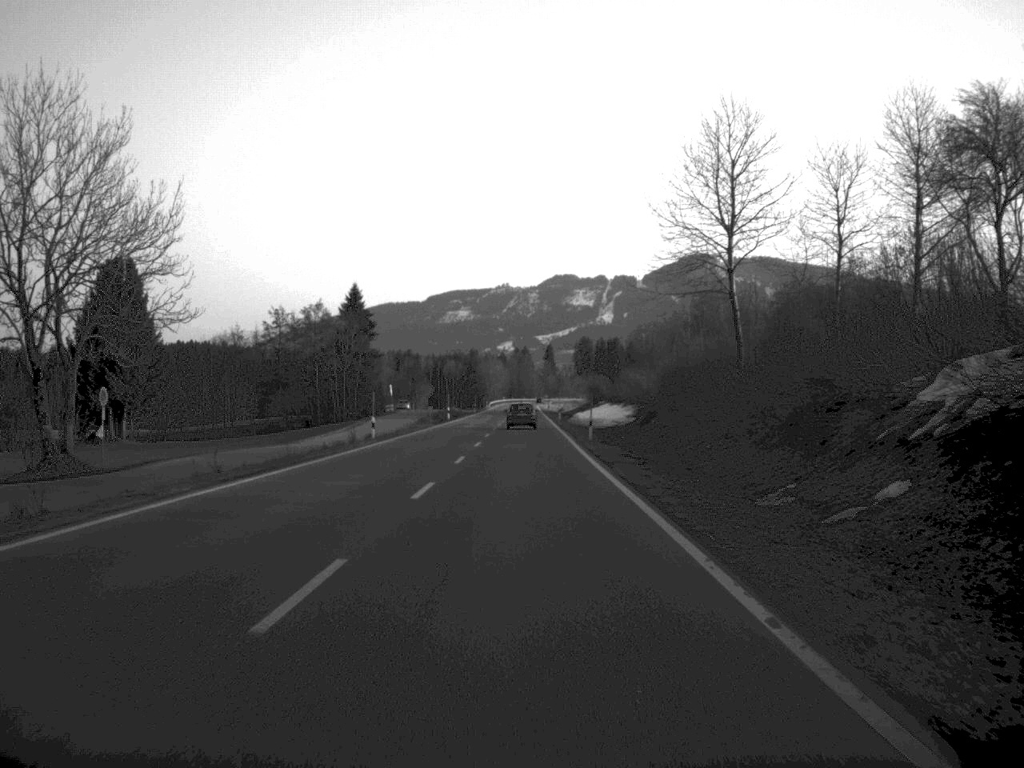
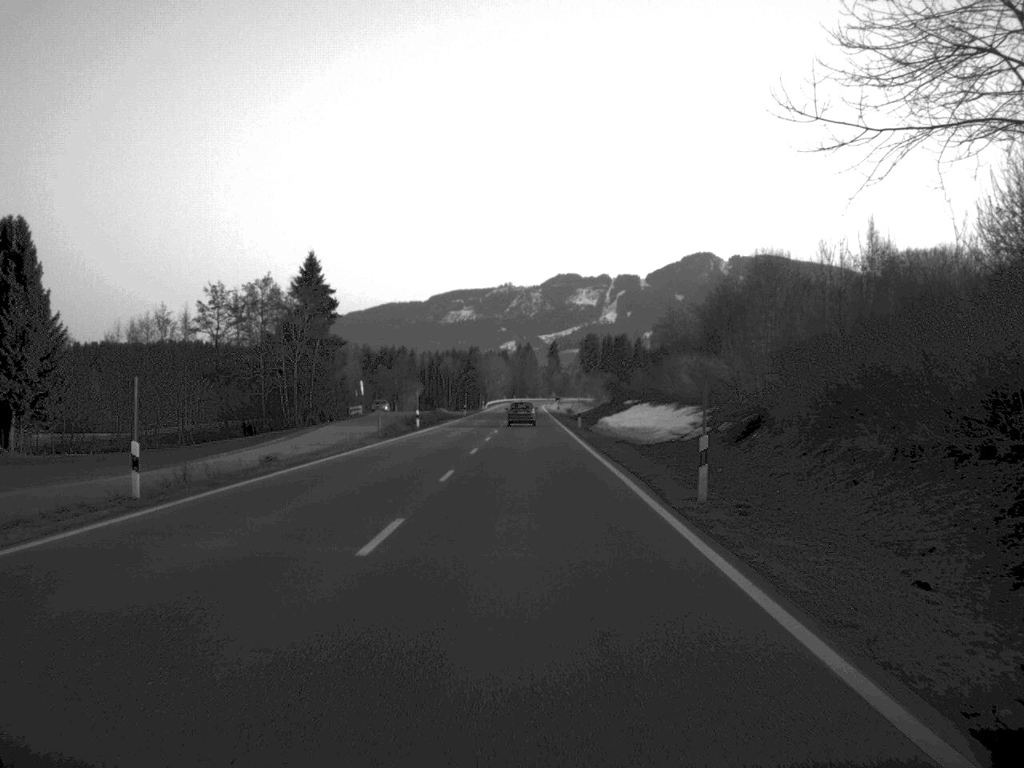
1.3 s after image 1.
(0.0, +31.7) m; 0°
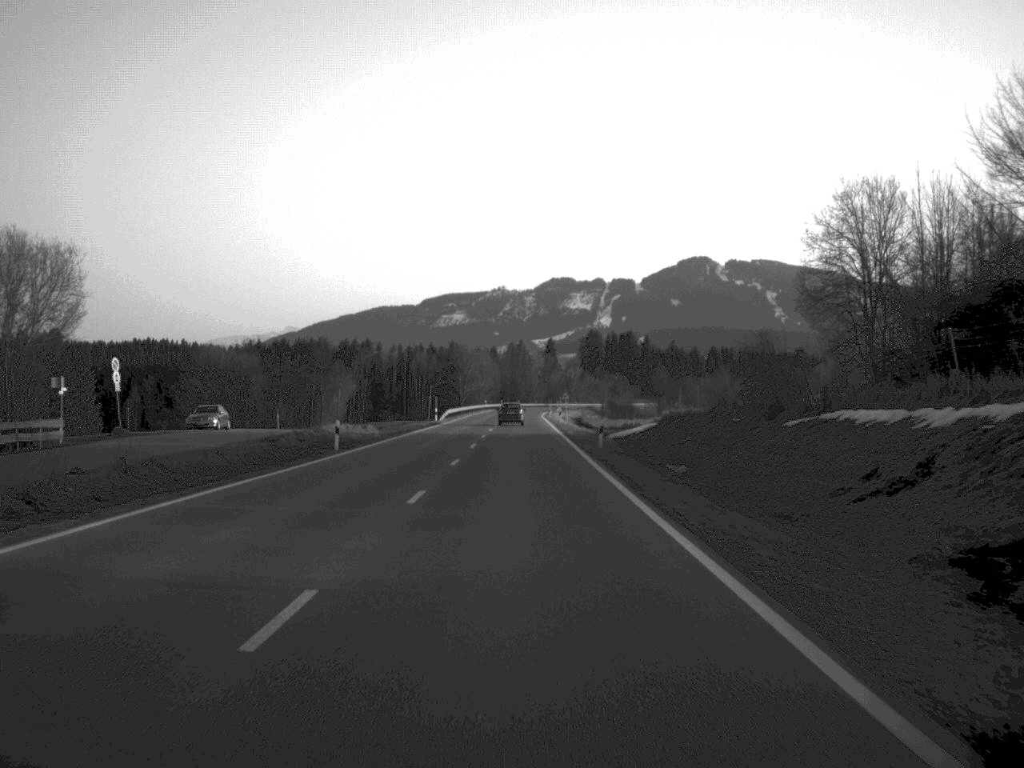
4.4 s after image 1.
(+0.5, +77.3) m; 0°
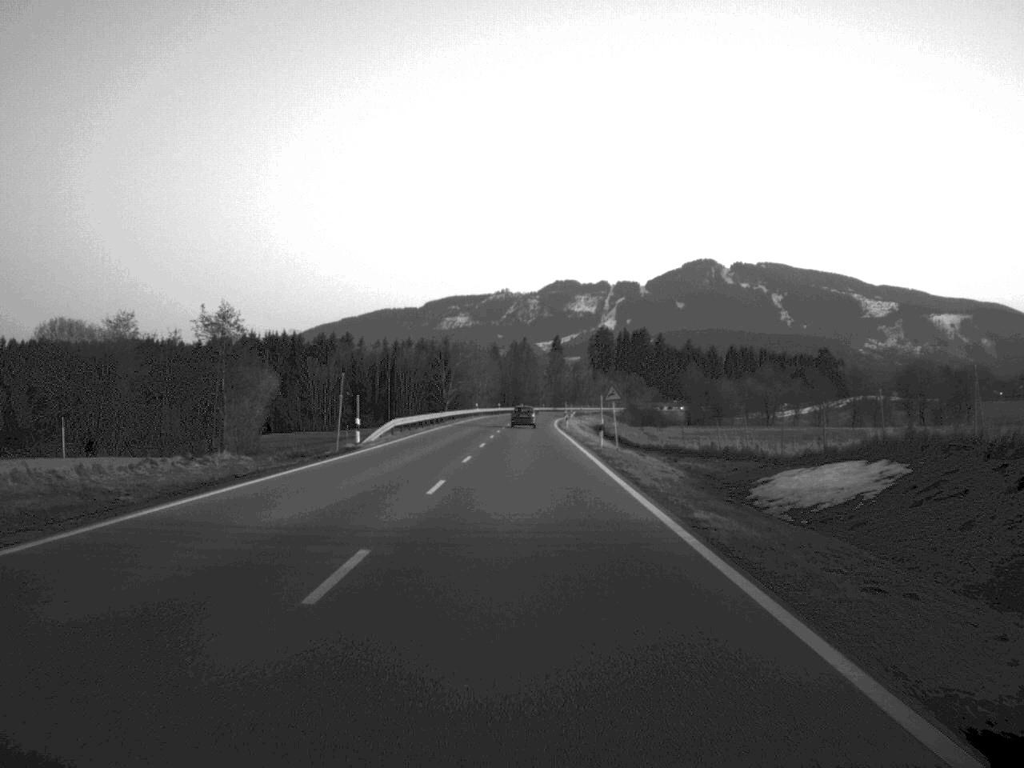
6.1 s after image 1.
(-0.1, +45.3) m; 0°
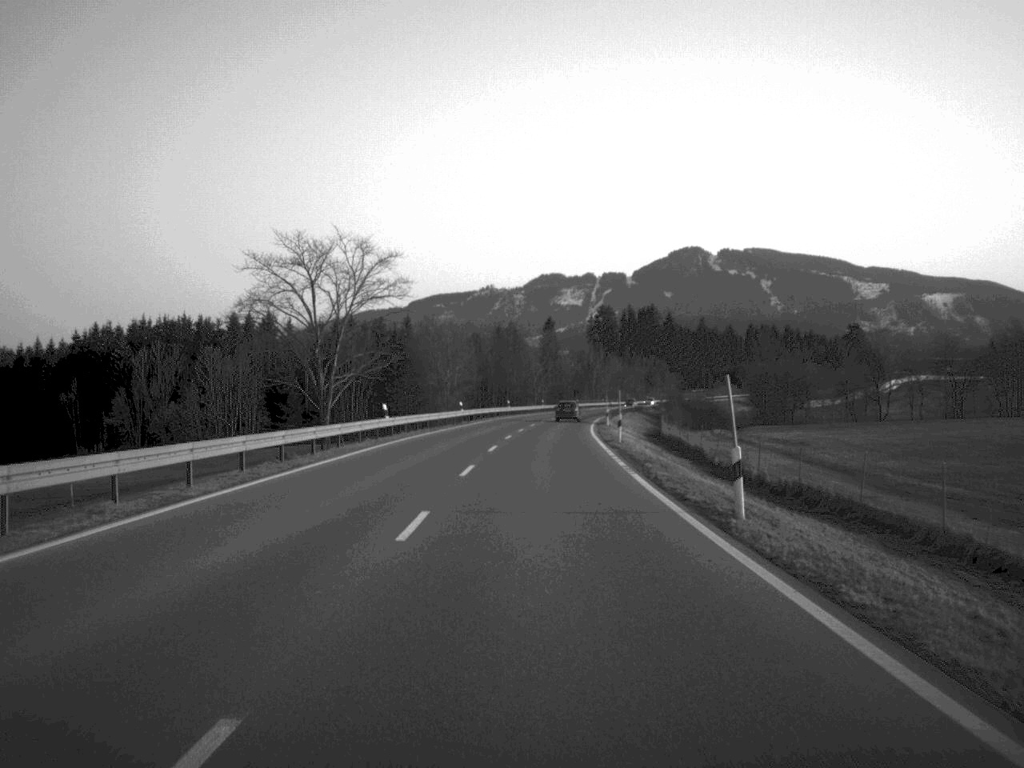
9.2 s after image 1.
(+0.1, +79.4) m; +1°
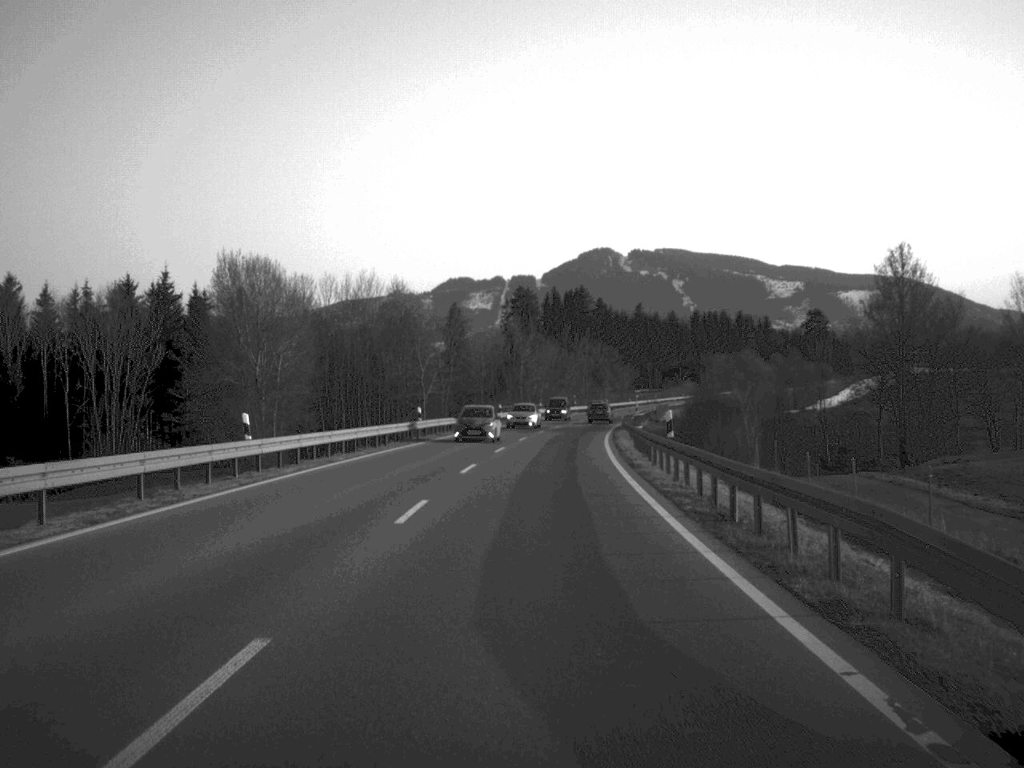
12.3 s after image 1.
(+2.6, +81.7) m; +4°
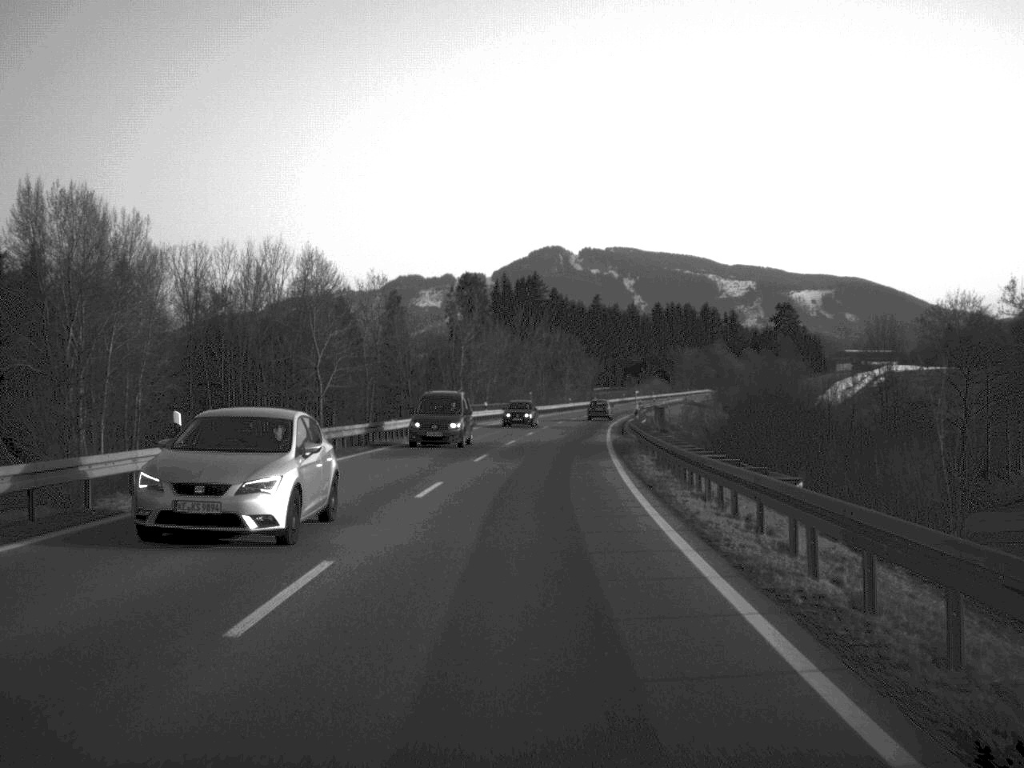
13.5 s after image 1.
(+0.6, +31.8) m; +2°
